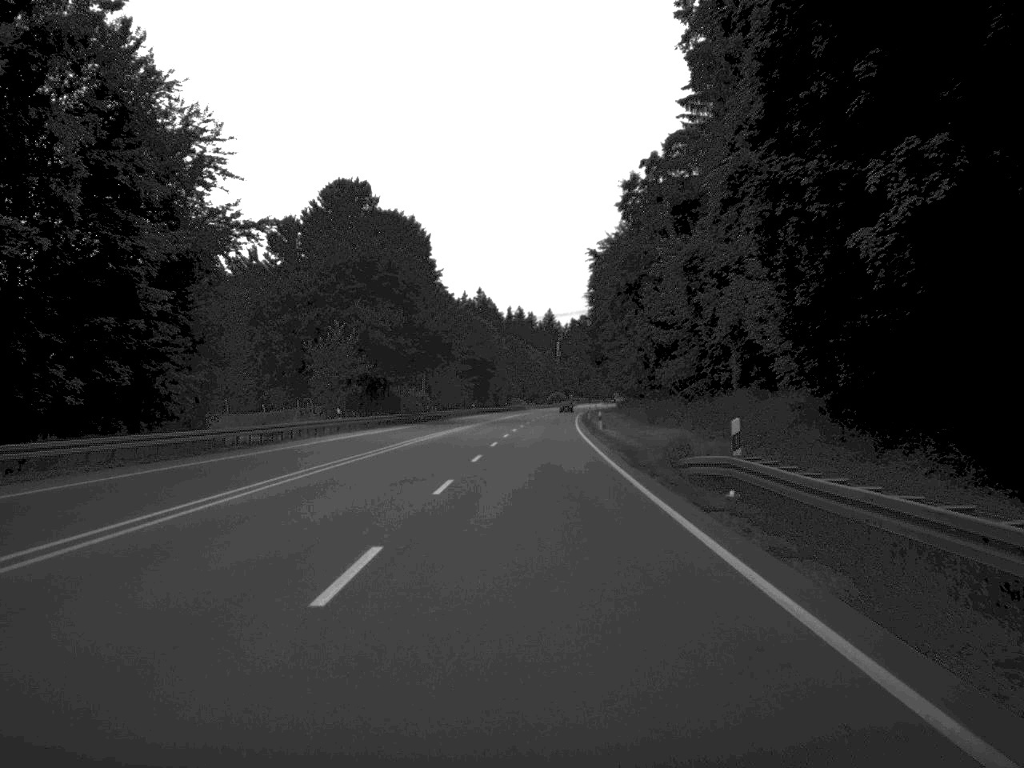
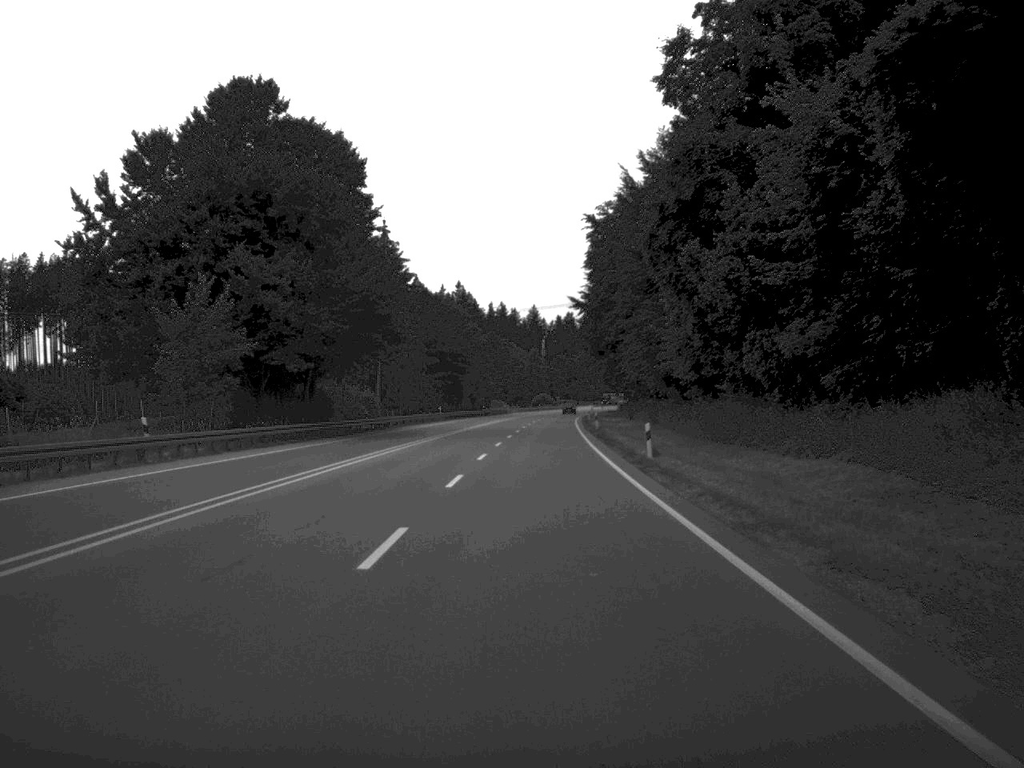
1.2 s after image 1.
(+0.2, +33.3) m; +1°
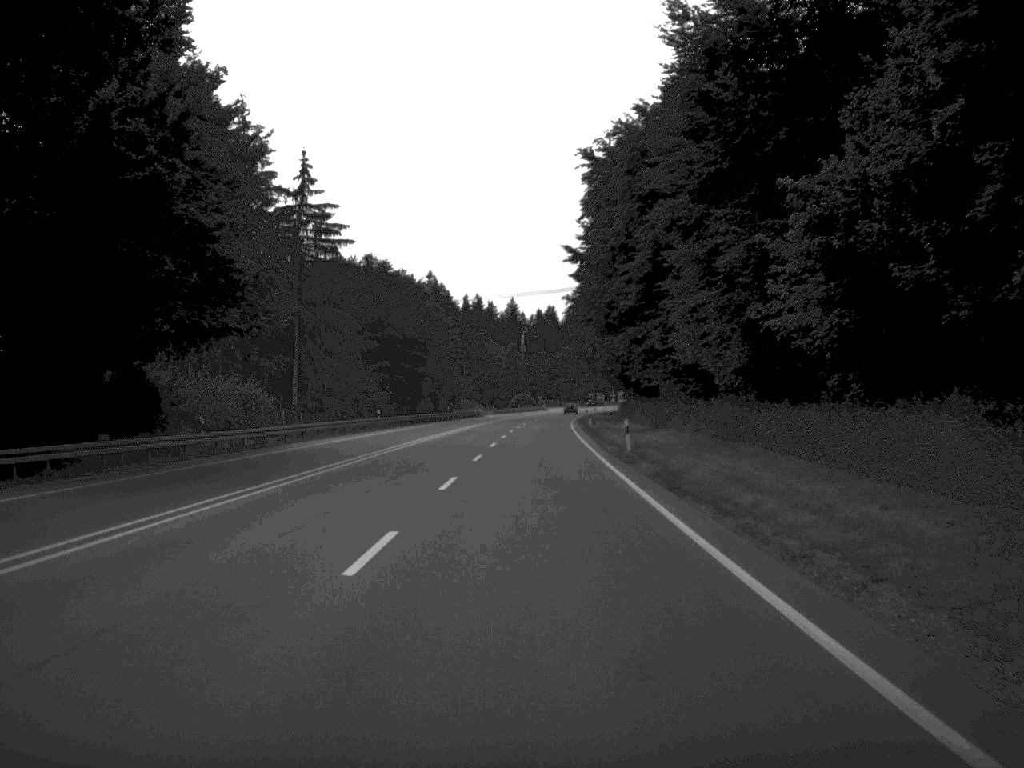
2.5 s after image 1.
(+0.3, +36.0) m; +1°
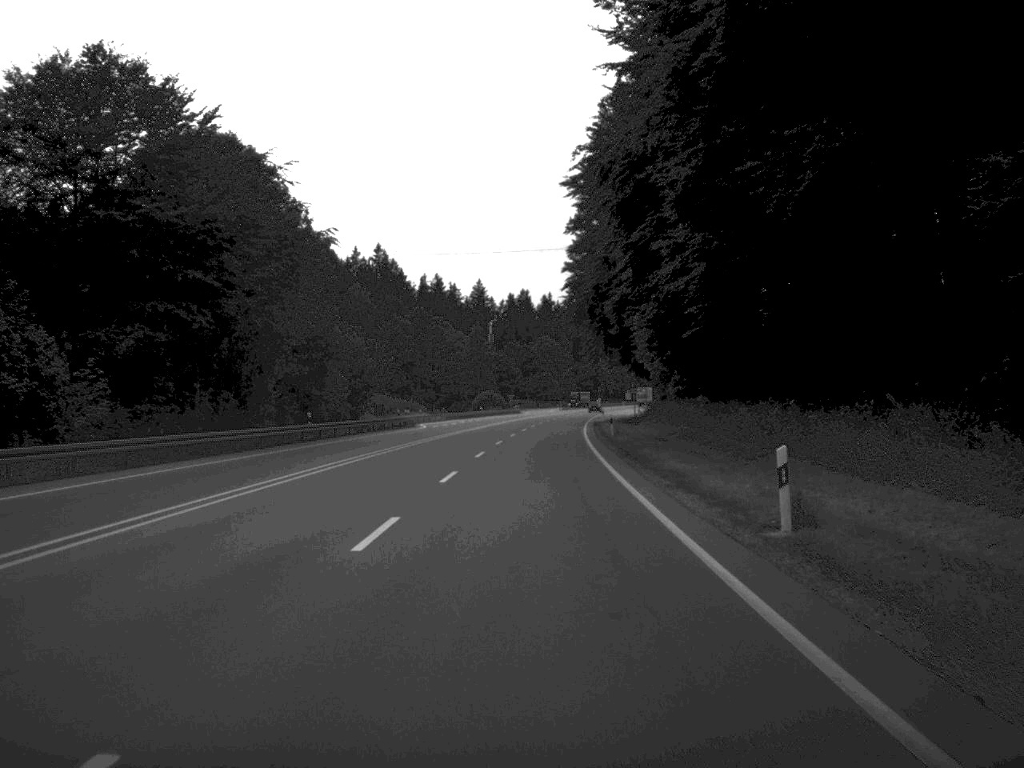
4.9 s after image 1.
(+0.8, +69.2) m; +1°
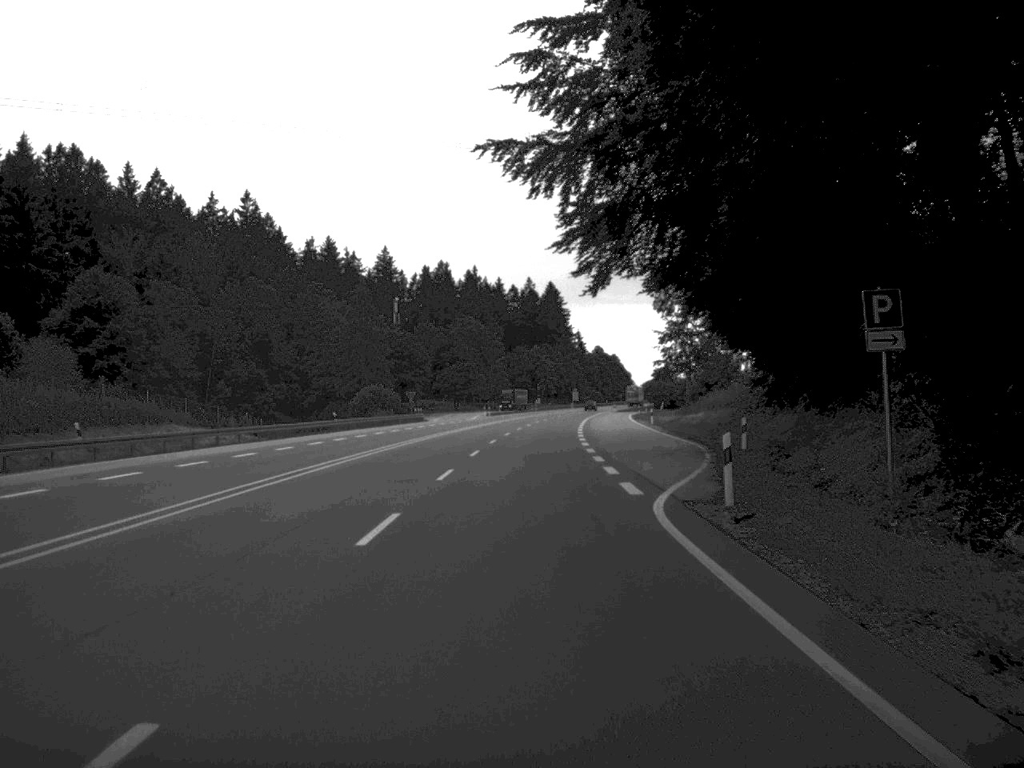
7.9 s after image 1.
(+1.9, +82.4) m; +3°
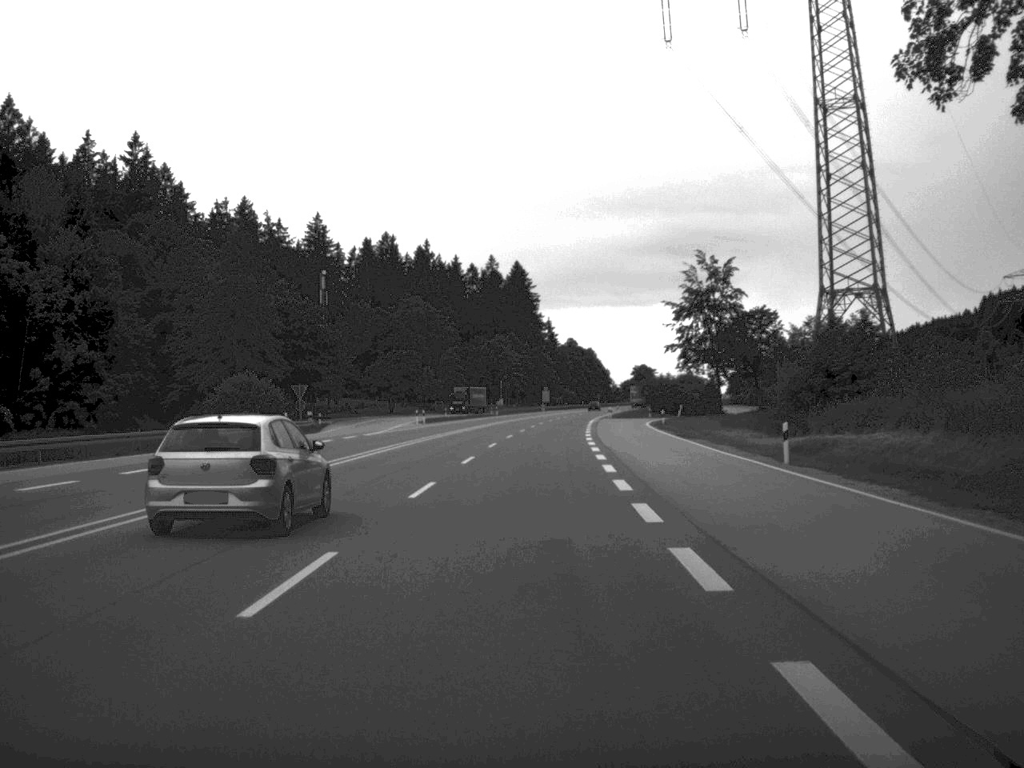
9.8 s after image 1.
(+0.7, +52.1) m; +1°
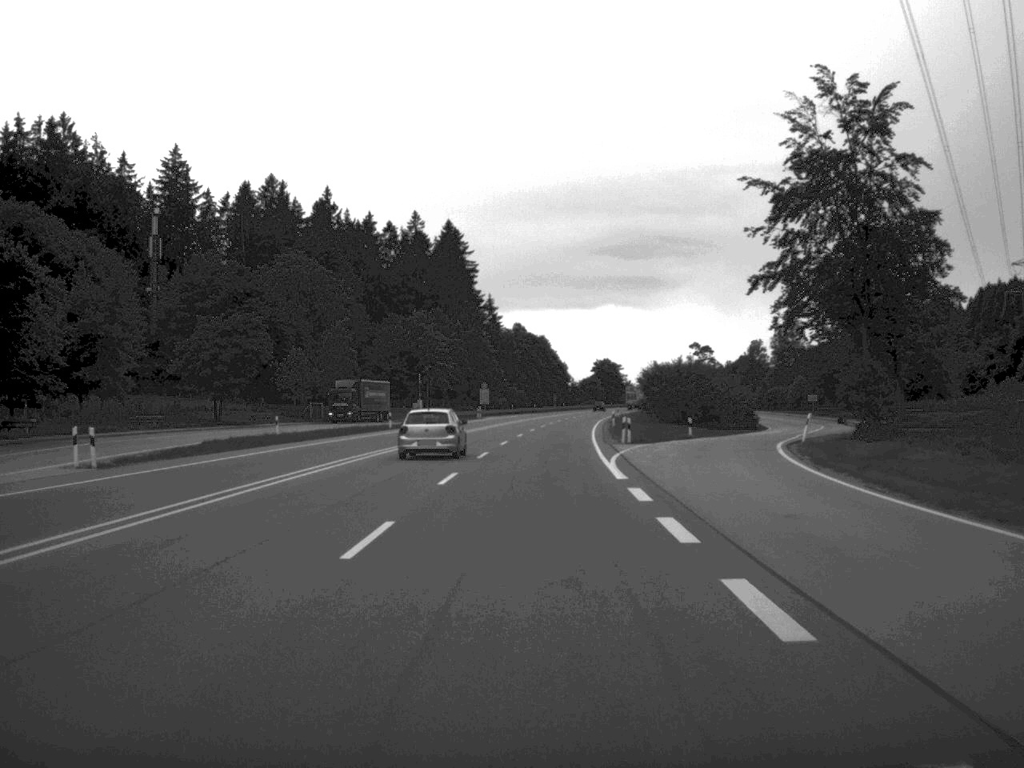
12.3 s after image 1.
(+1.5, +67.4) m; +2°
